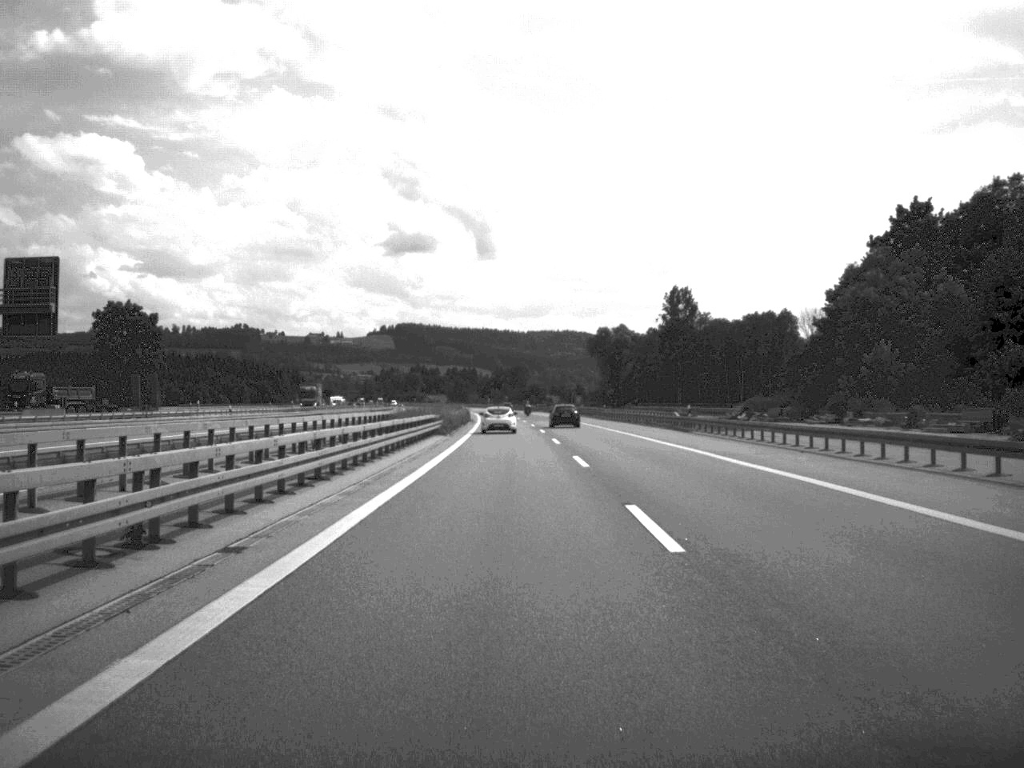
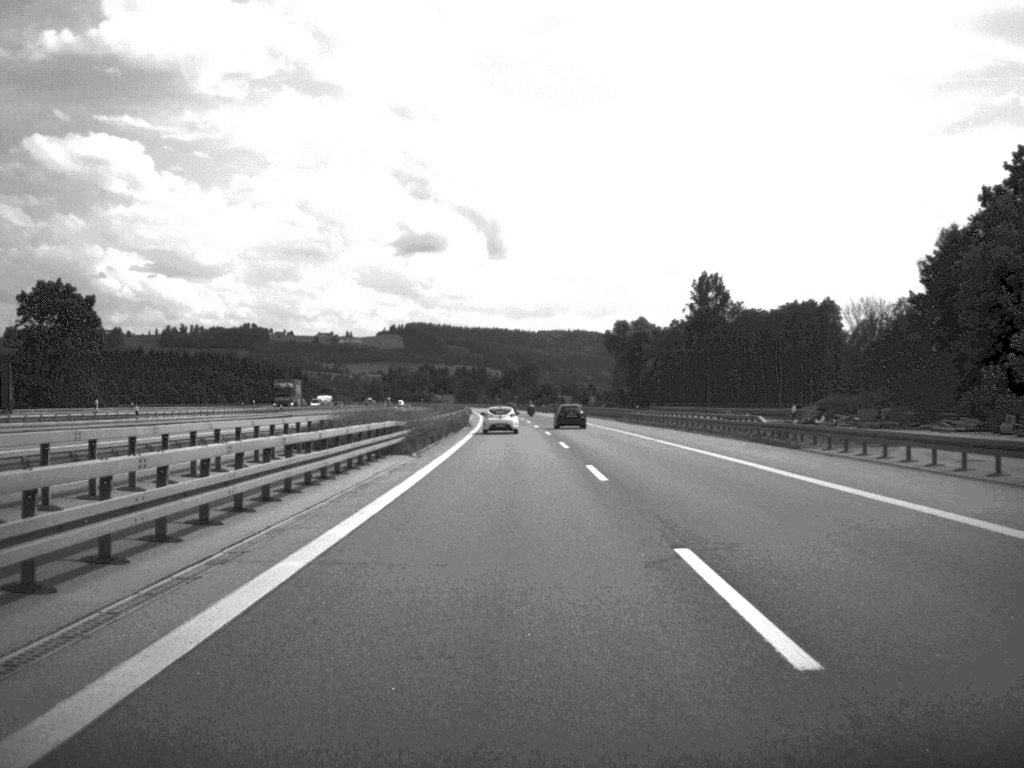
(-0.1, +23.4) m; 0°
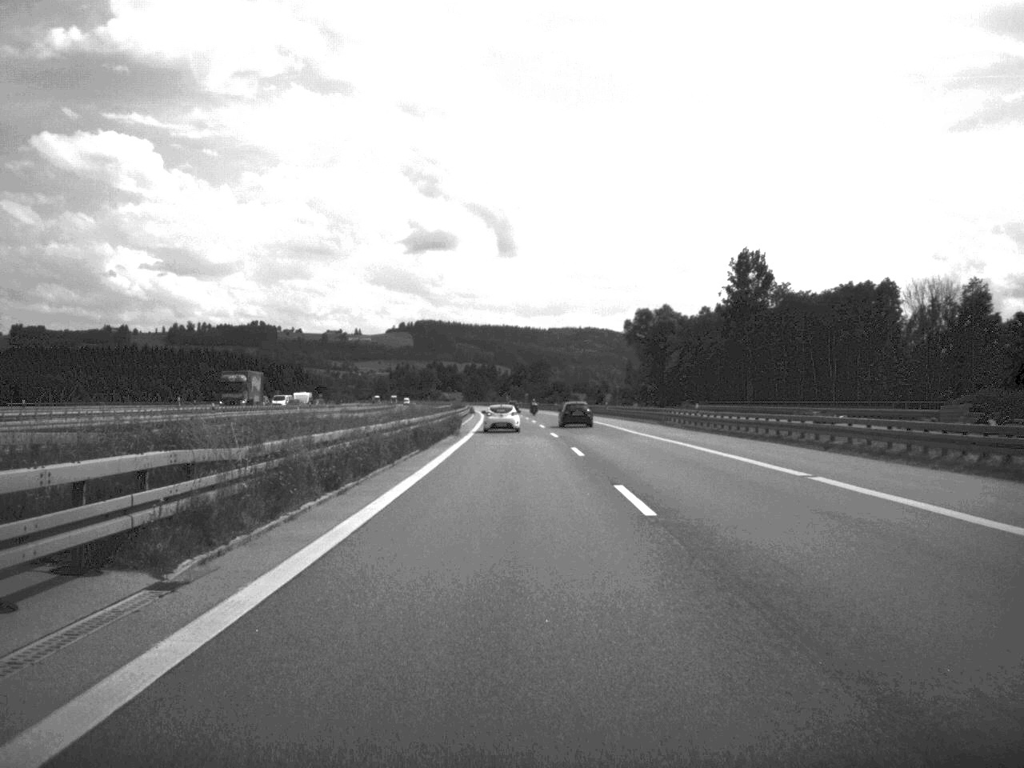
(-0.1, +26.7) m; 0°
